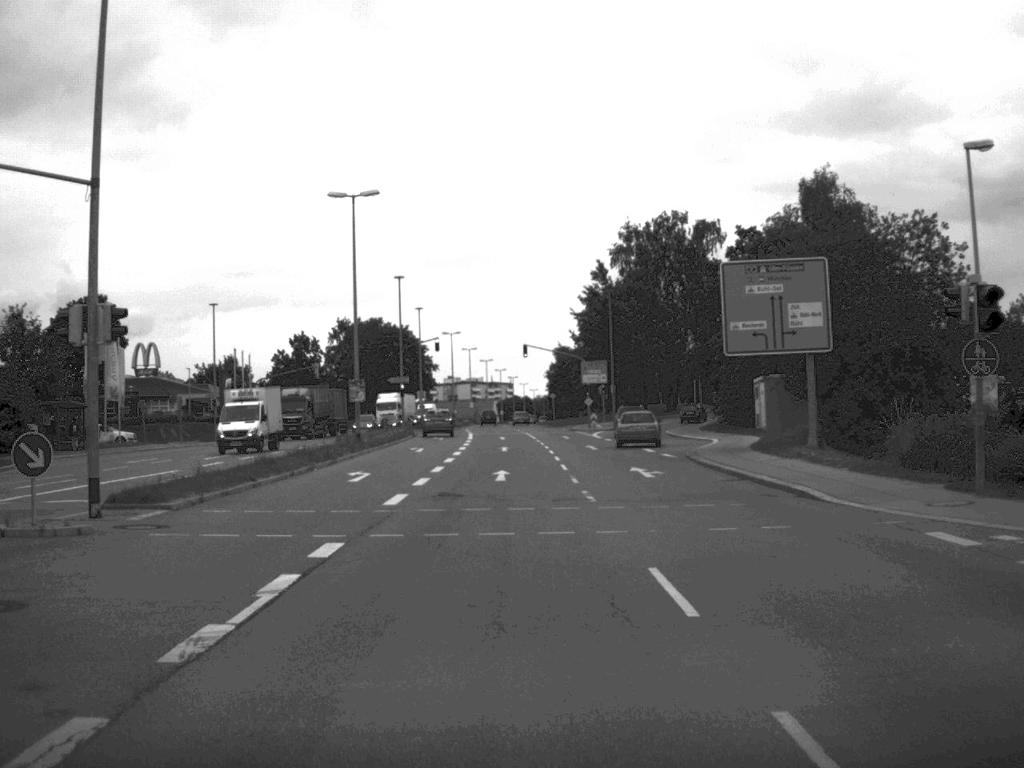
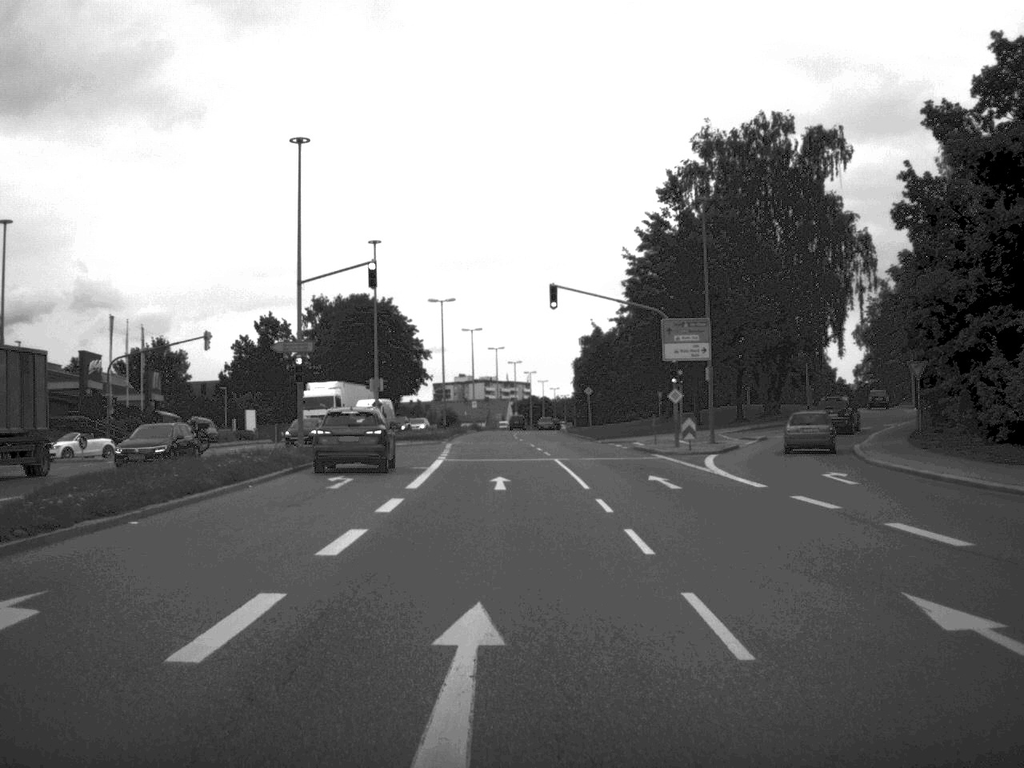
(-0.4, +43.2) m; -1°
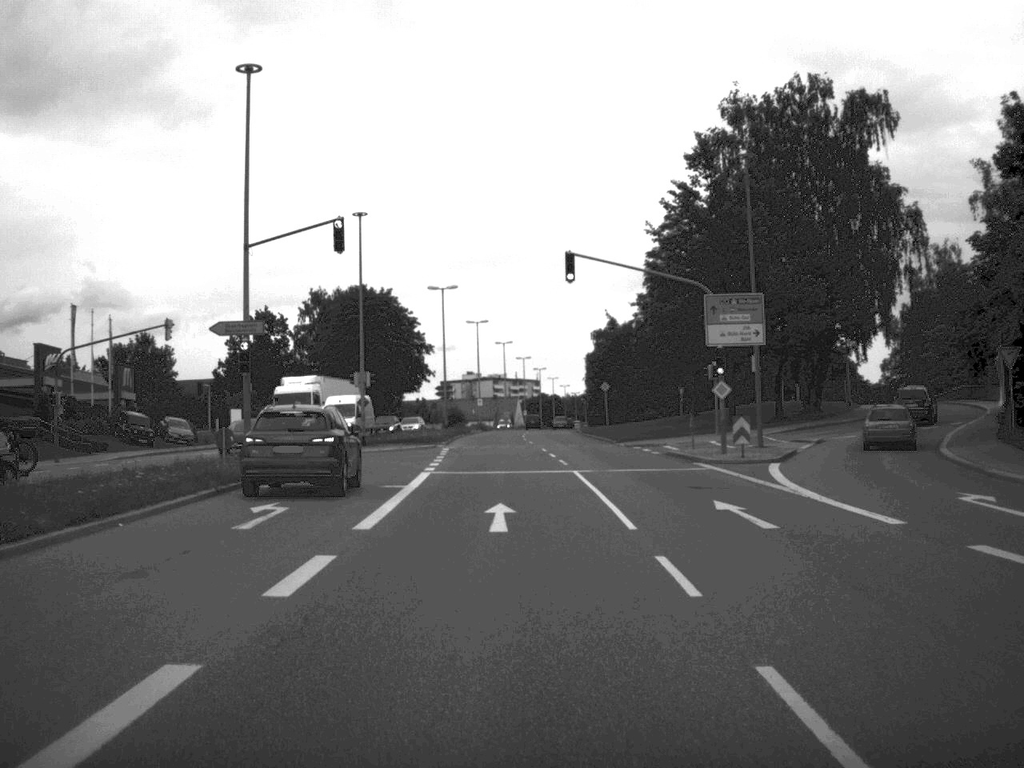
(0.0, +9.0) m; 0°
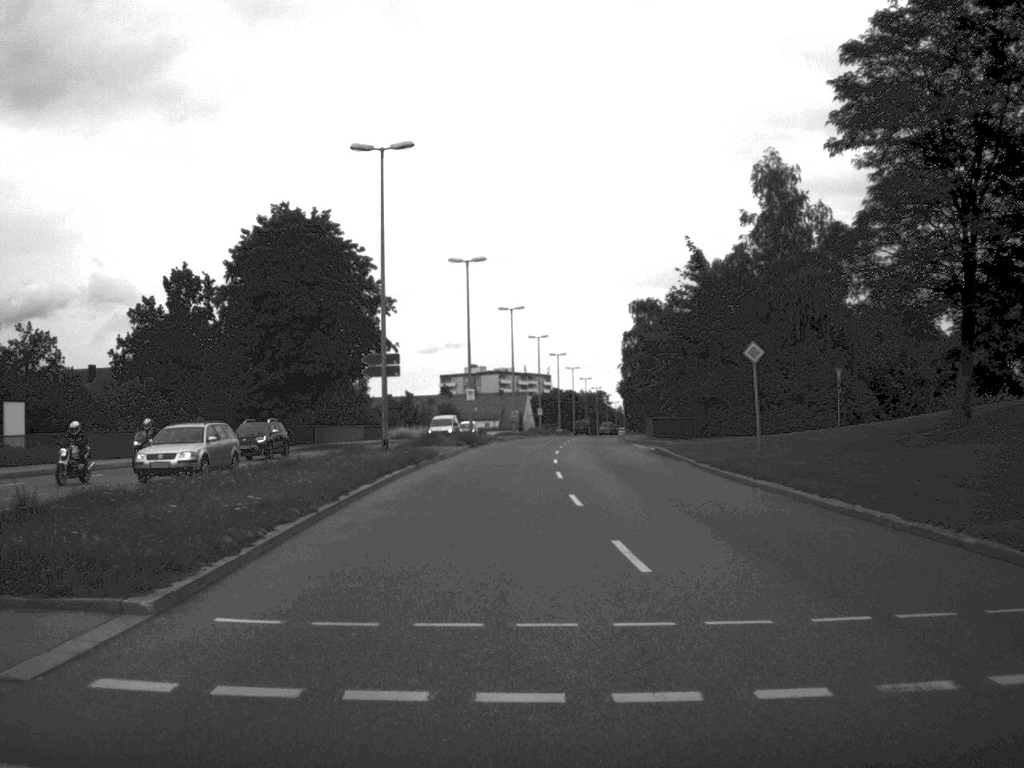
(-0.8, +47.8) m; 0°
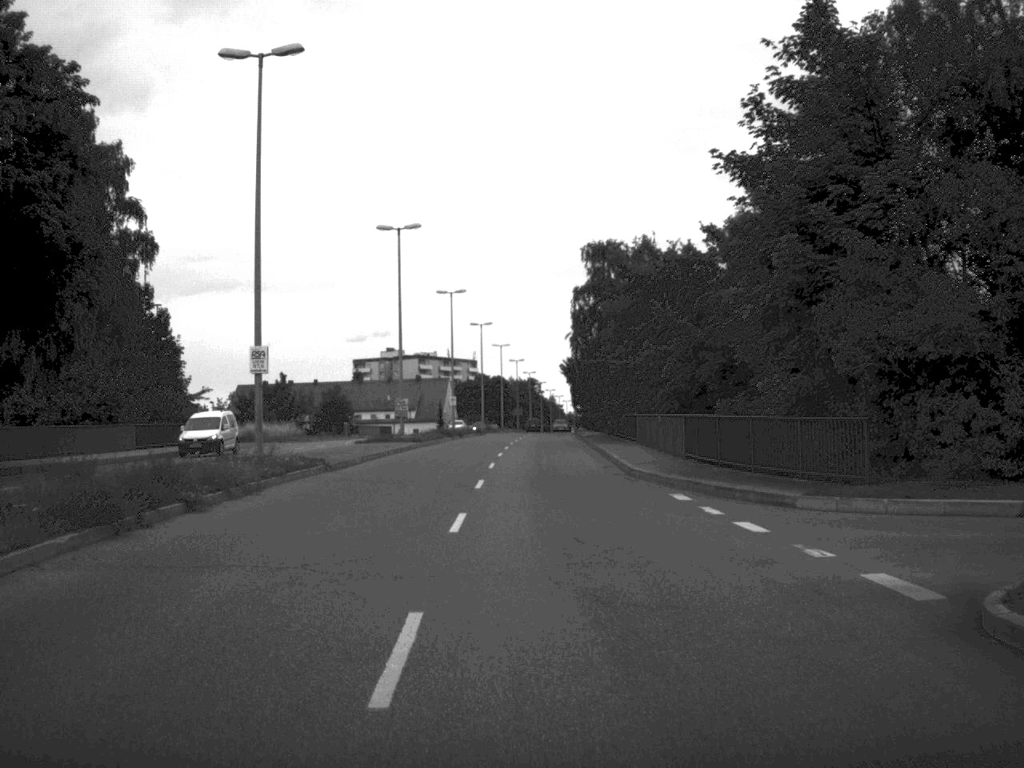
(+1.4, +40.9) m; +3°
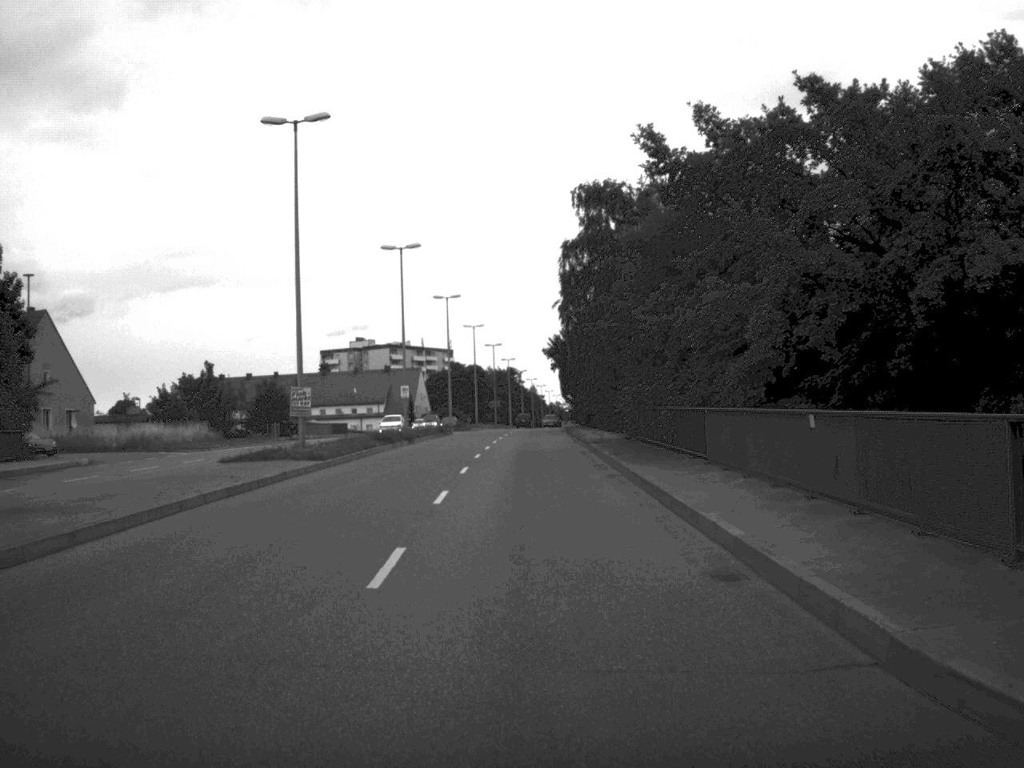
(+0.2, +22.2) m; +1°
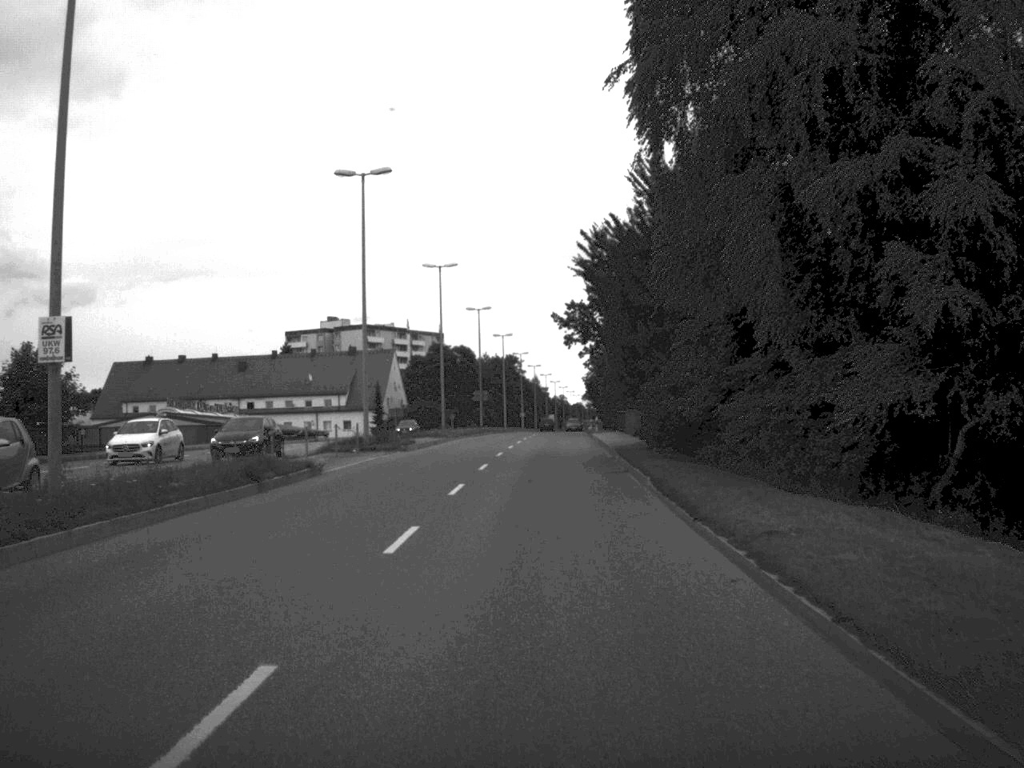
(+0.1, +50.3) m; 0°
